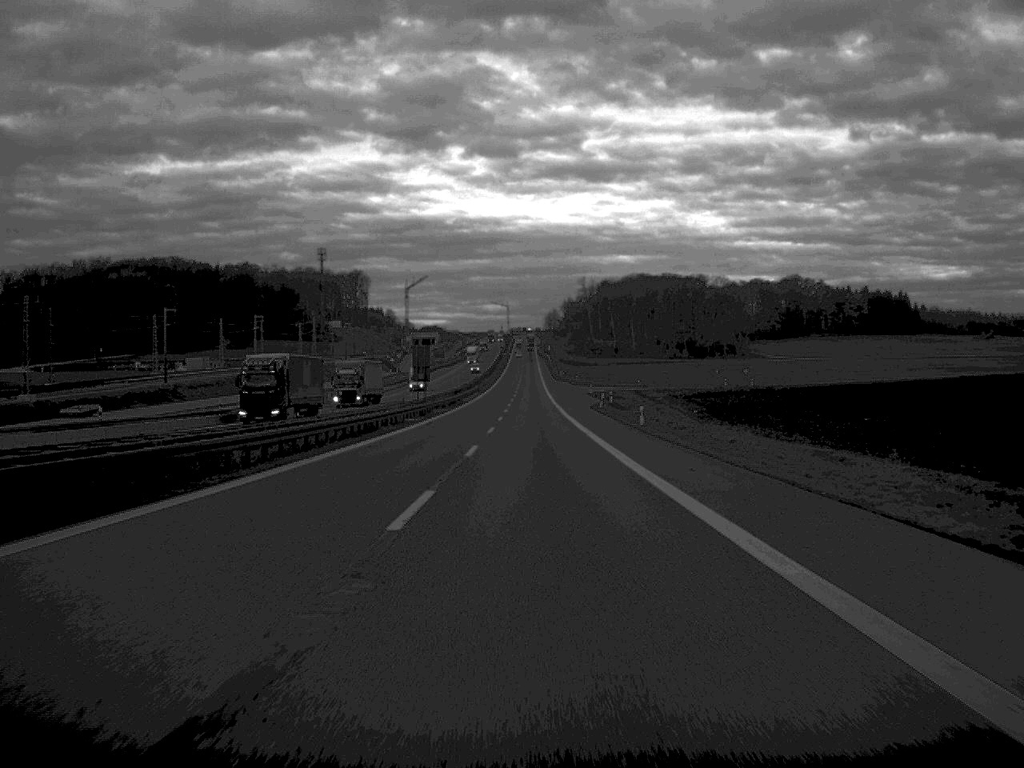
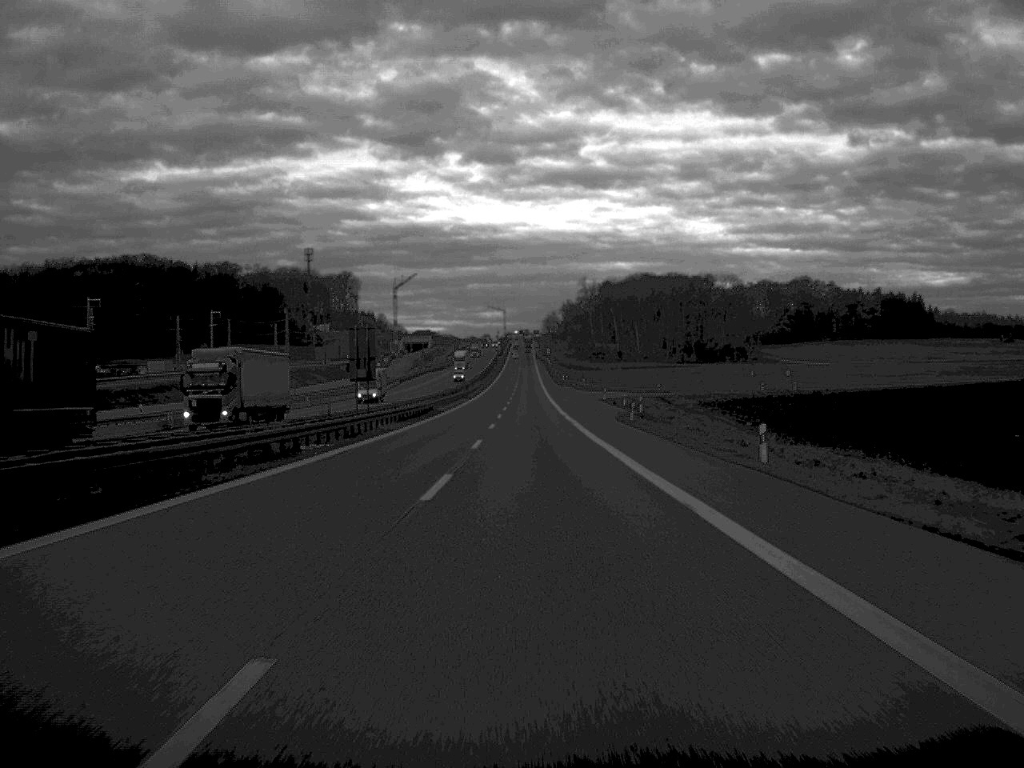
(0.0, +31.7) m; 0°
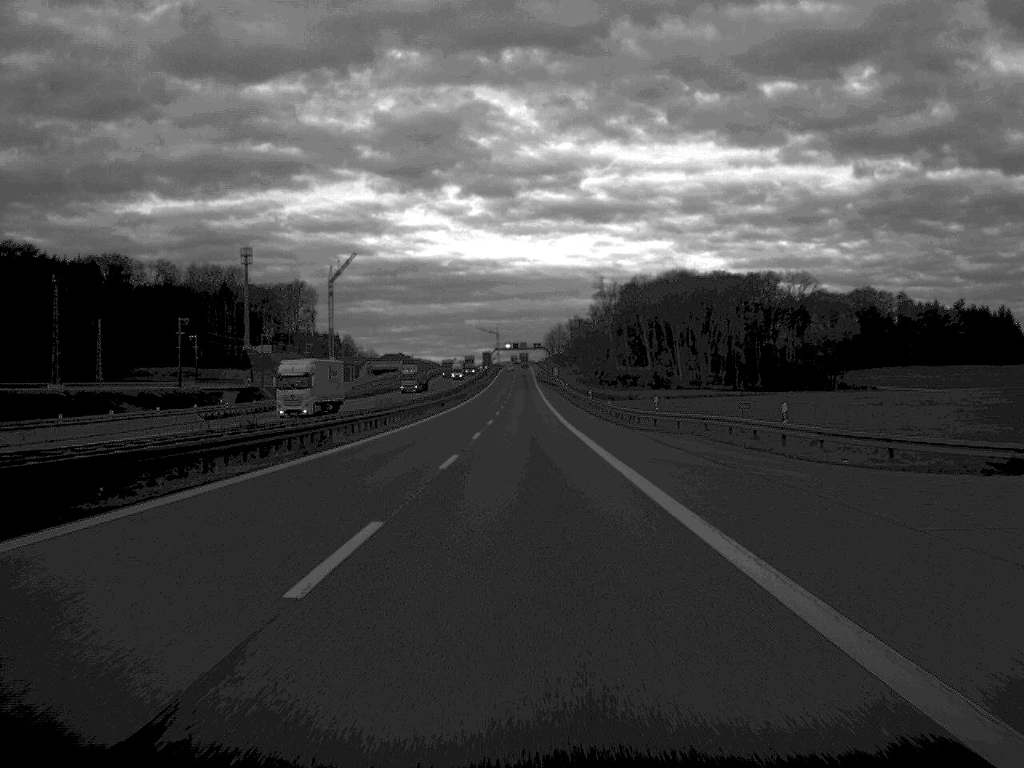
(+0.3, +134.3) m; 0°
